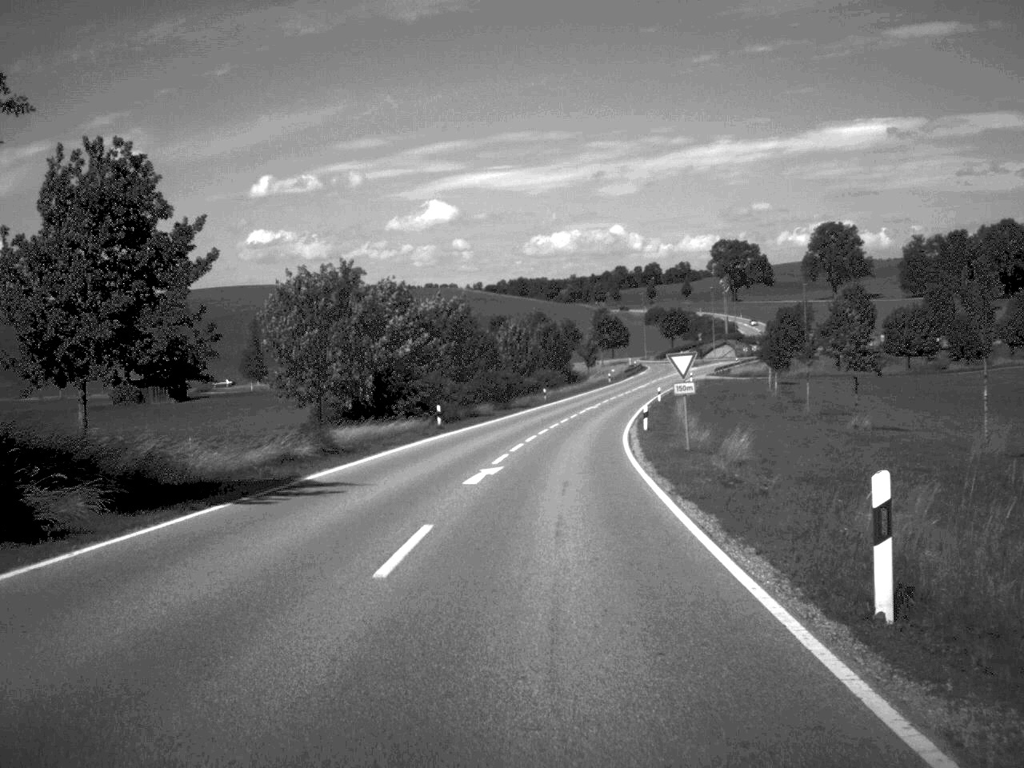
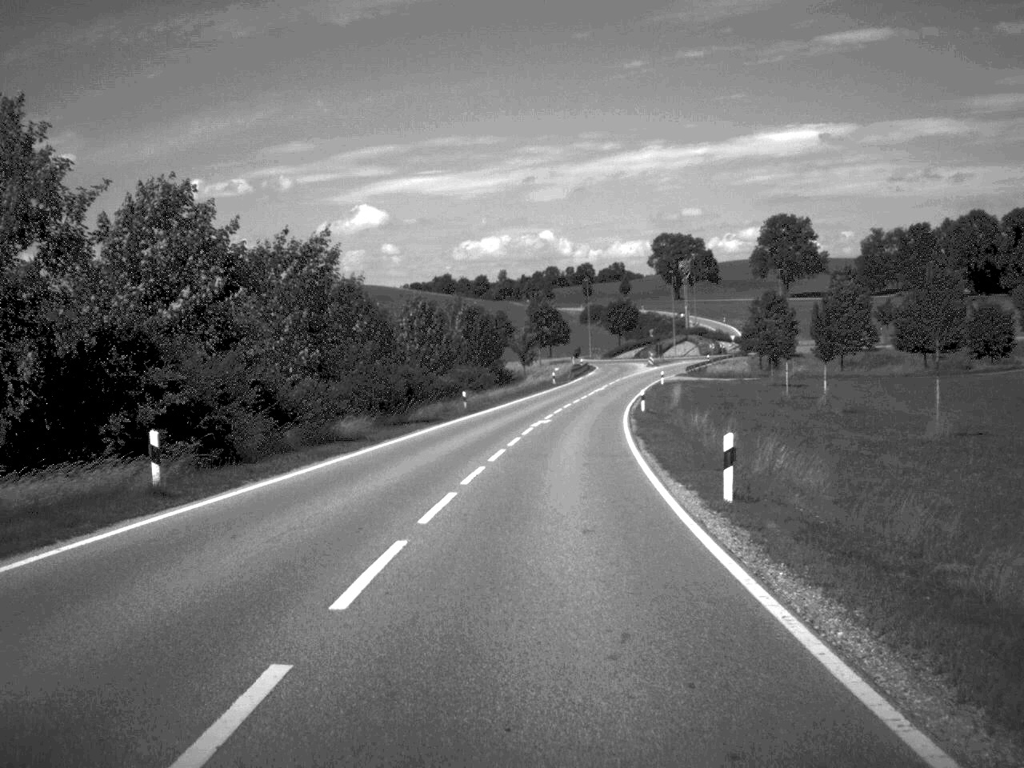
(+0.8, +30.8) m; +3°
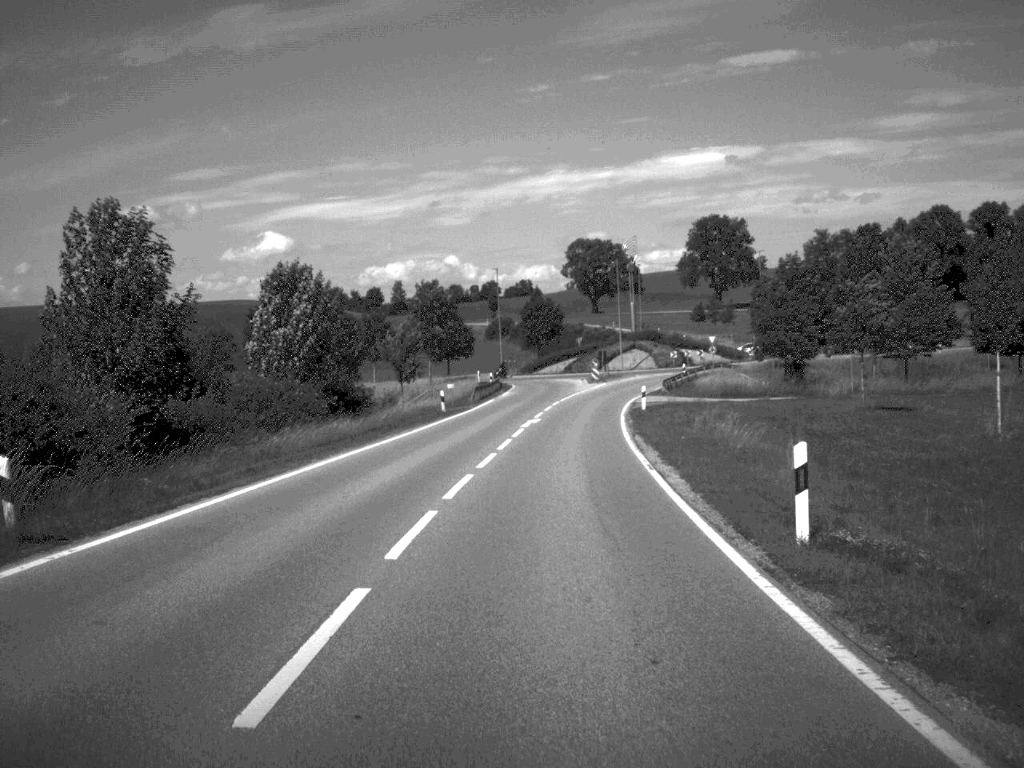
(+1.5, +43.5) m; +4°
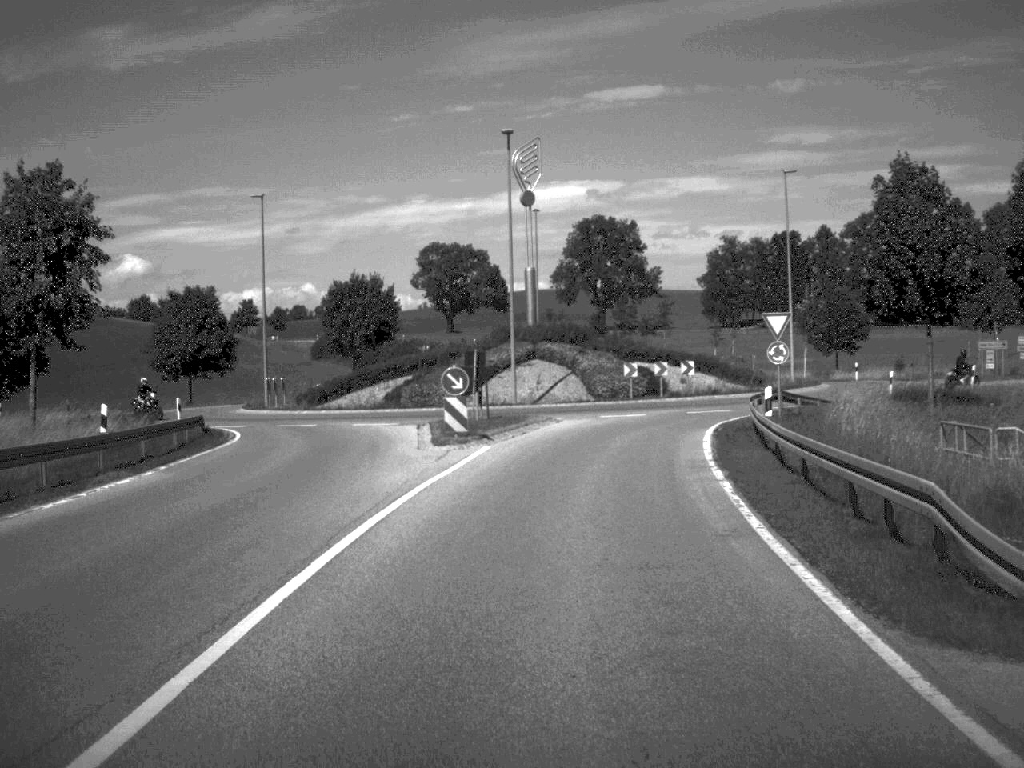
(+2.9, +59.6) m; +6°
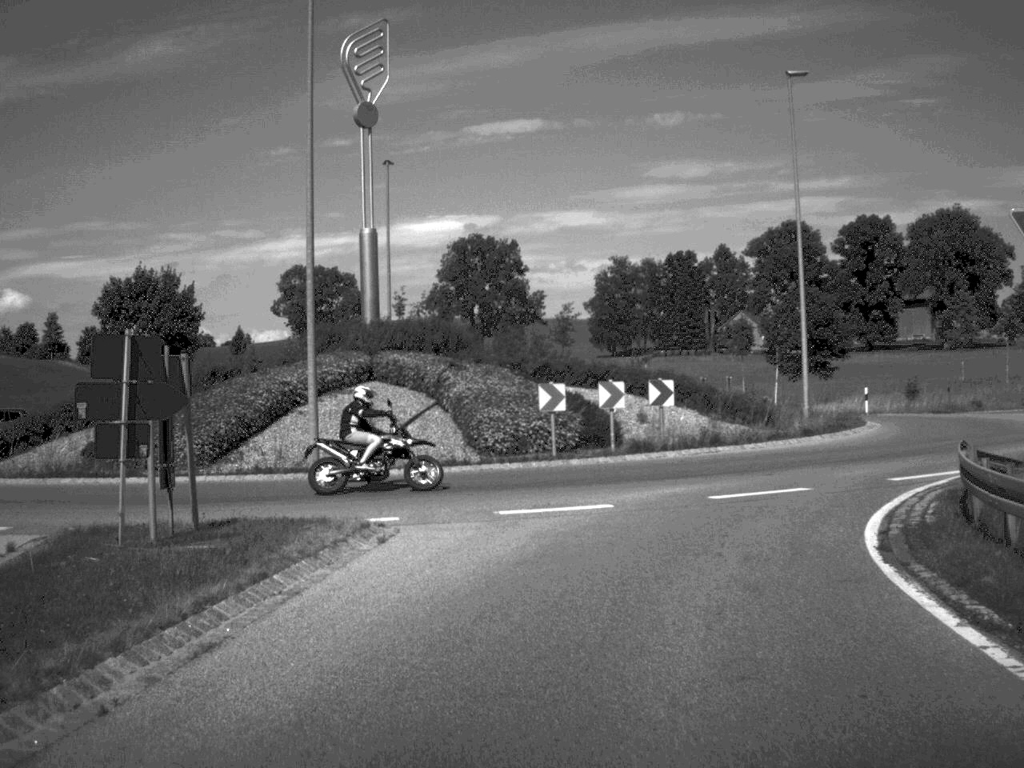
(+1.0, +23.8) m; +5°
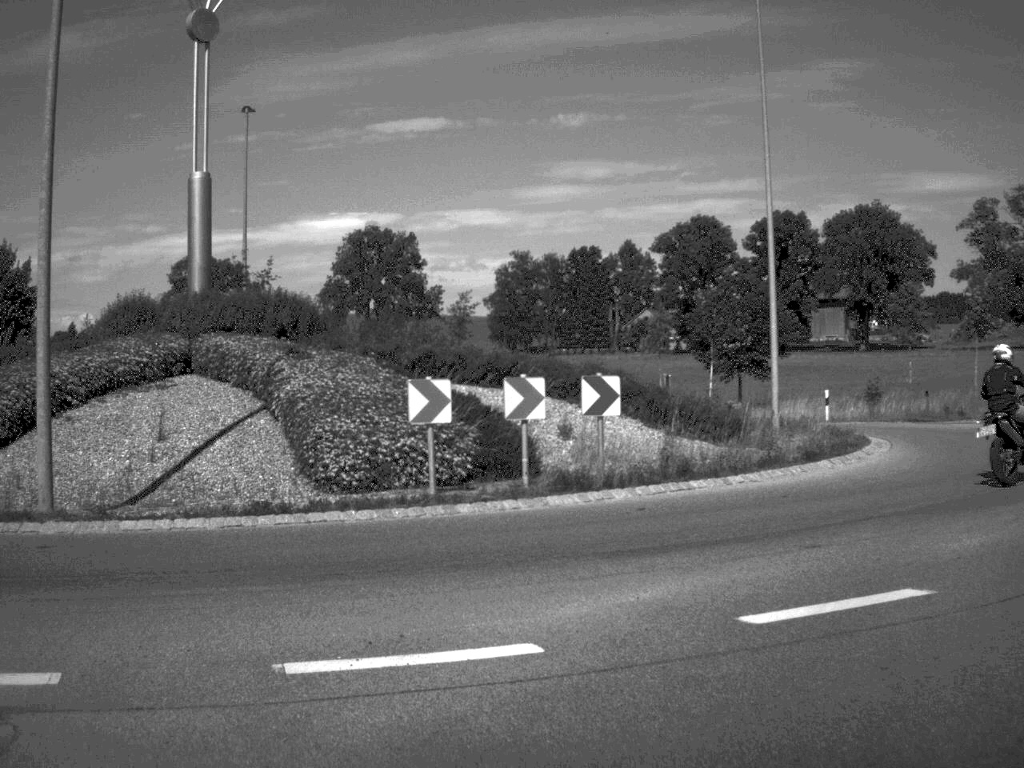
(+0.3, +8.7) m; +4°
